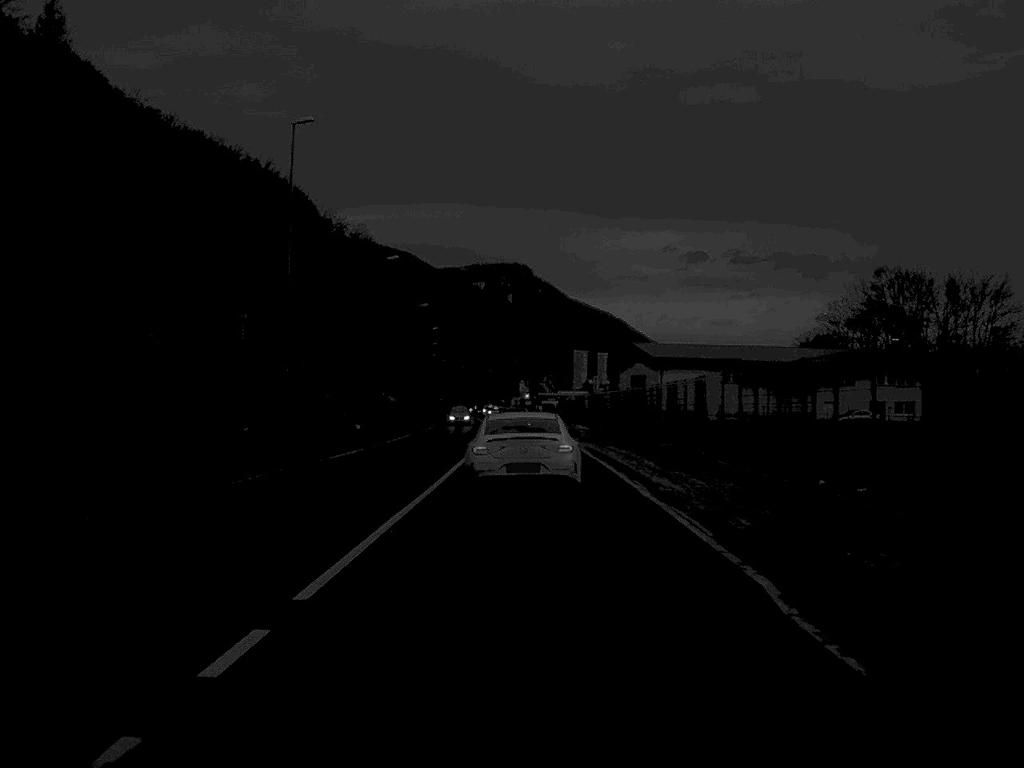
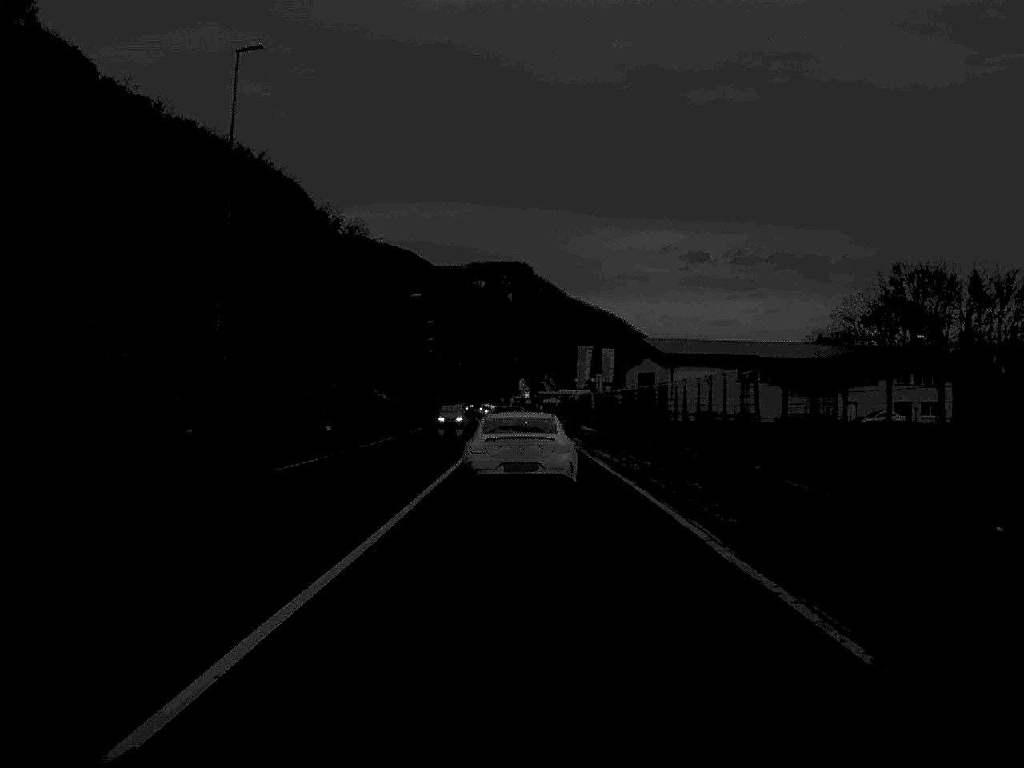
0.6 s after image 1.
(0.0, +8.2) m; 0°
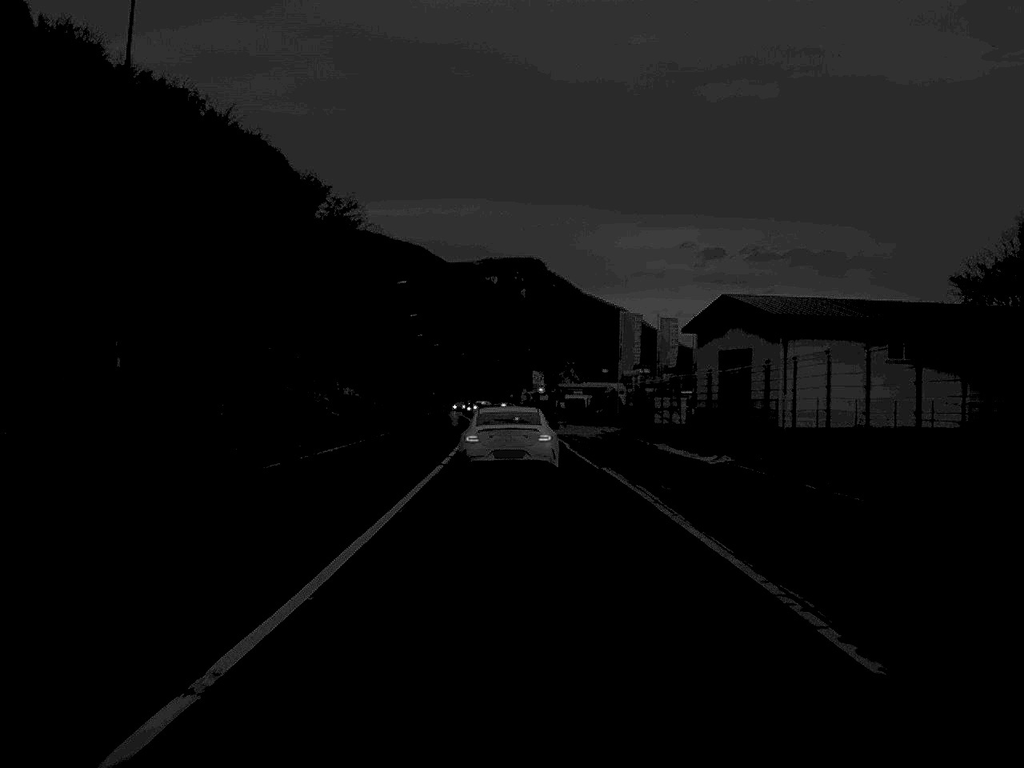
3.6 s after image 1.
(-0.1, +41.9) m; -1°
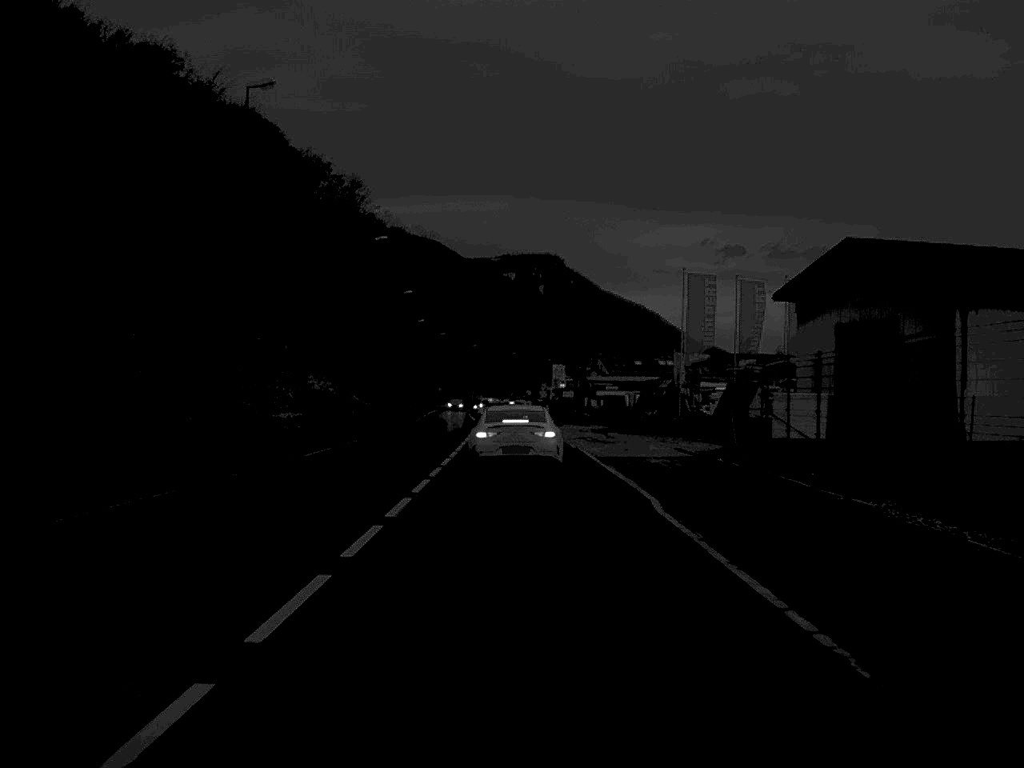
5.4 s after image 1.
(-0.2, +24.1) m; -1°
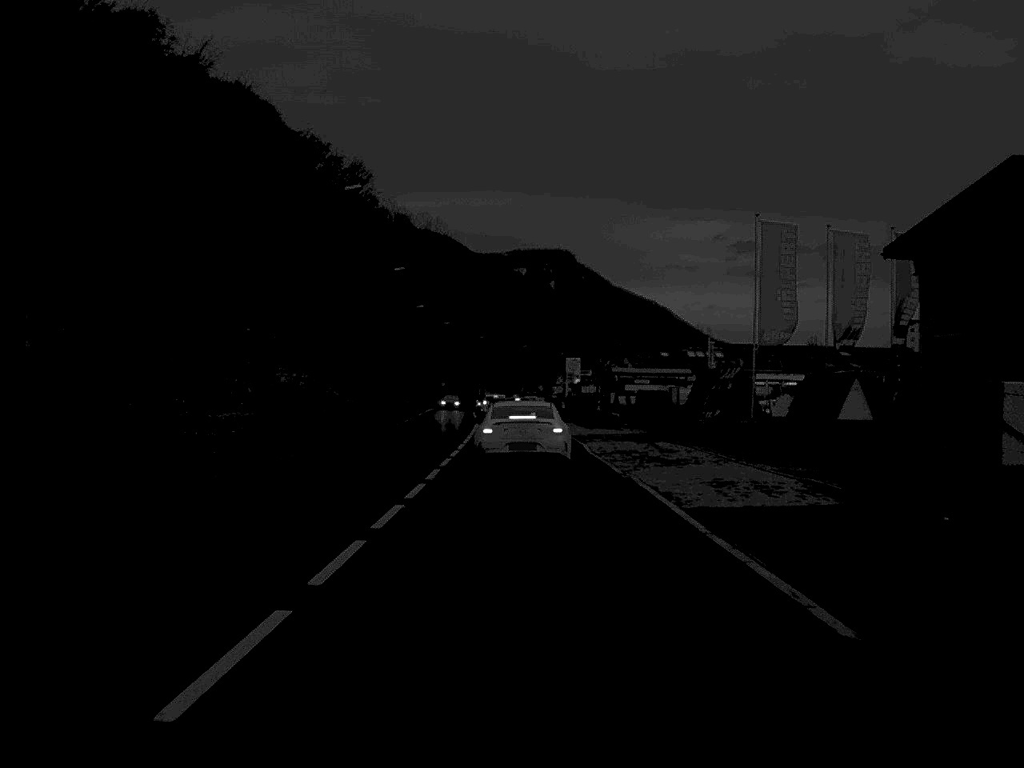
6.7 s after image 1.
(-0.1, +15.6) m; 0°
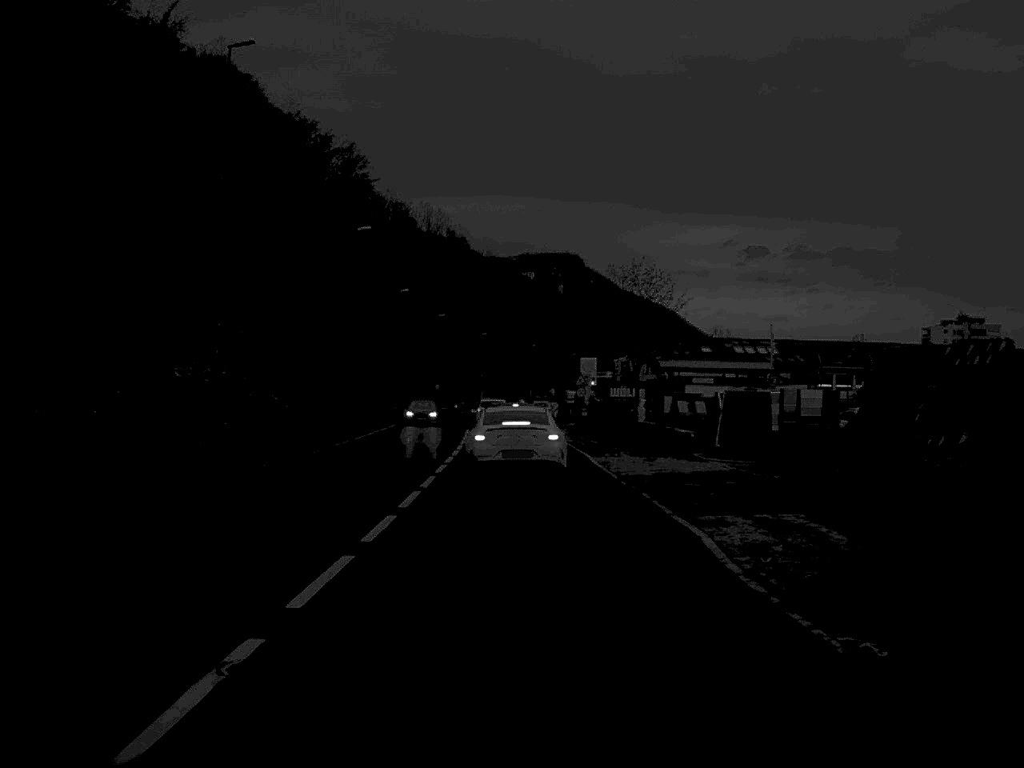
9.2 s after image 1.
(-0.1, +23.2) m; 0°
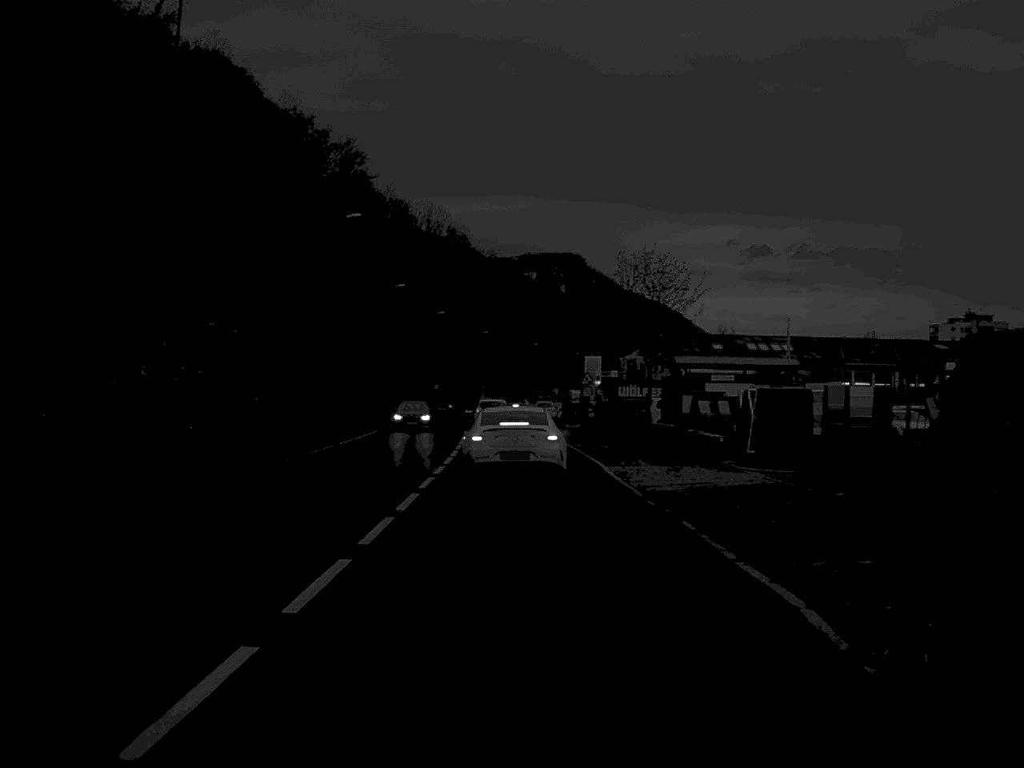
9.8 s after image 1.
(0.0, +4.7) m; 0°
